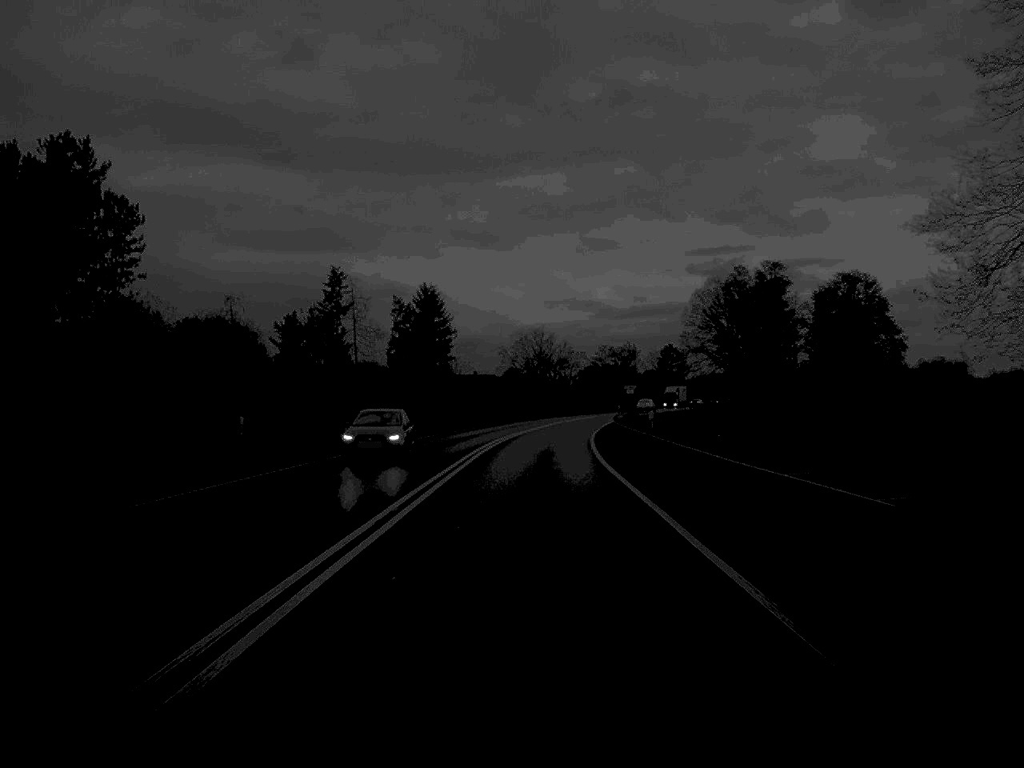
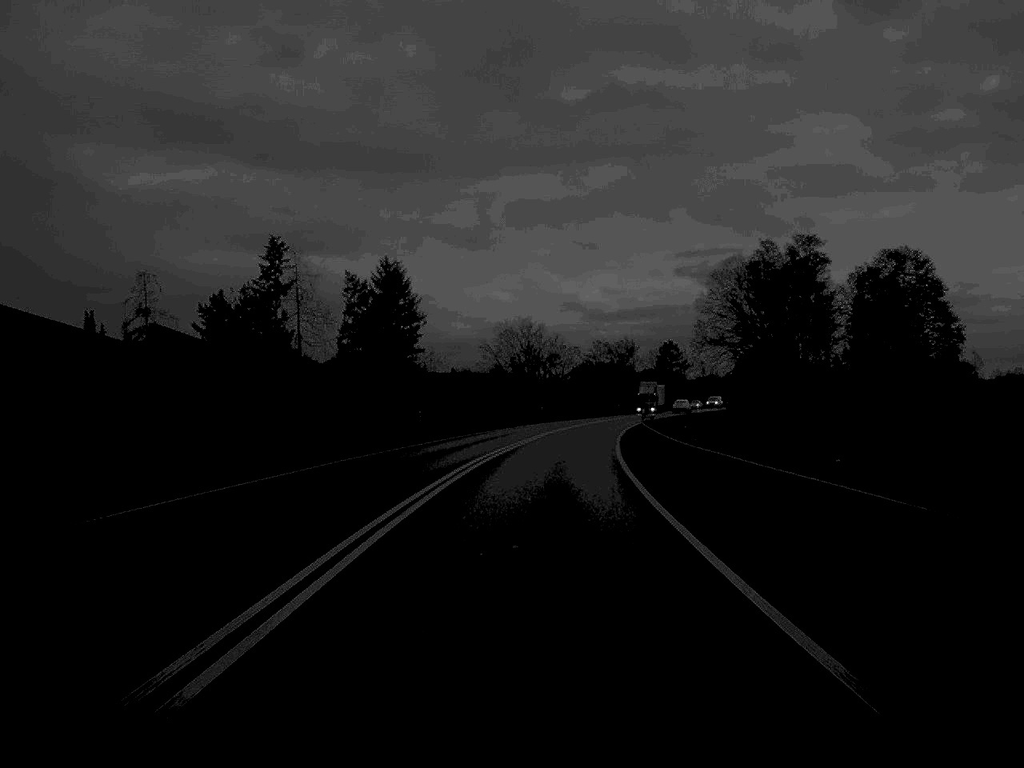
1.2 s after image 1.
(+0.1, +25.0) m; +1°
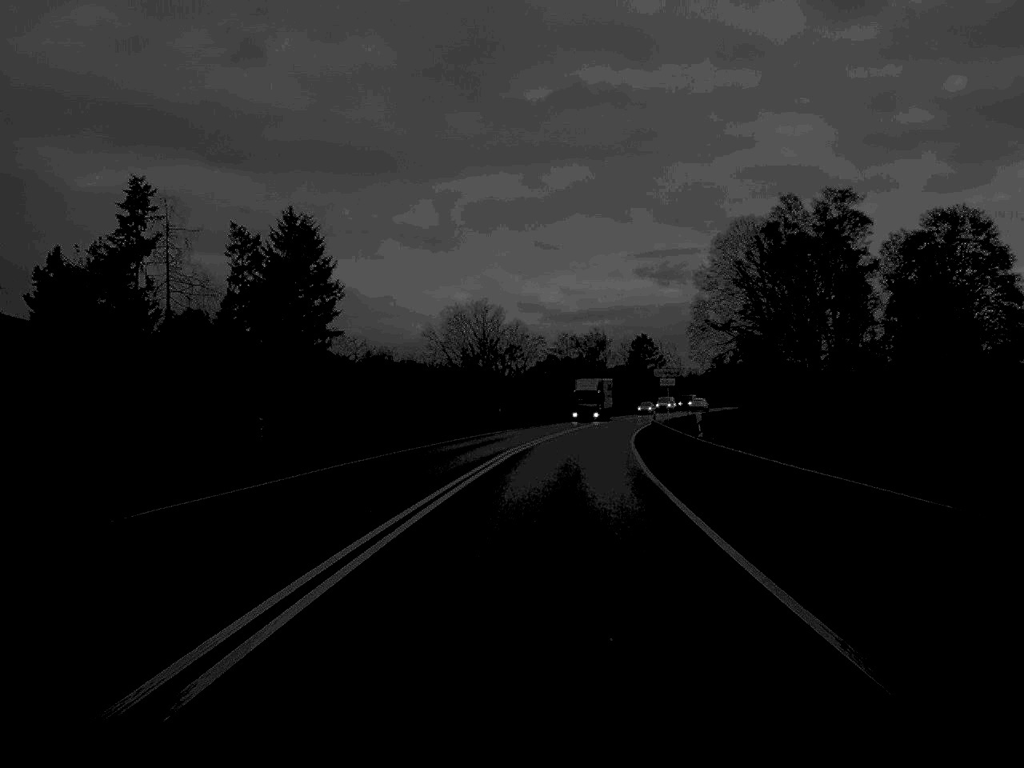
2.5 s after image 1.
(+0.4, +27.9) m; +2°
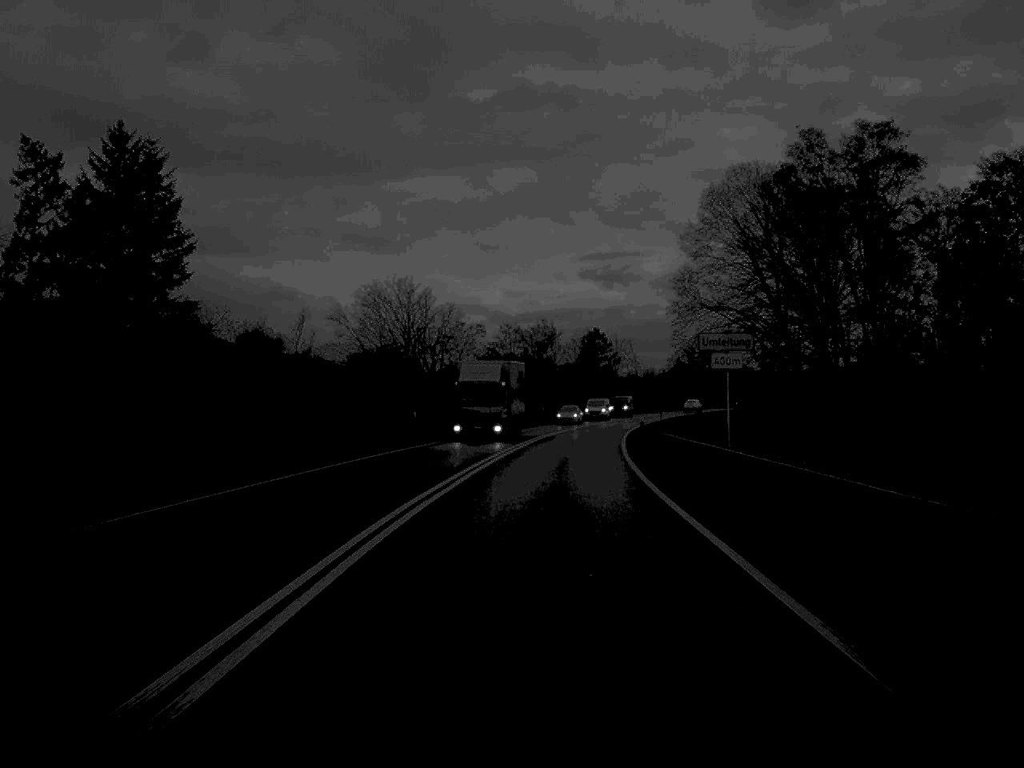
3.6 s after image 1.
(+0.6, +24.9) m; +3°
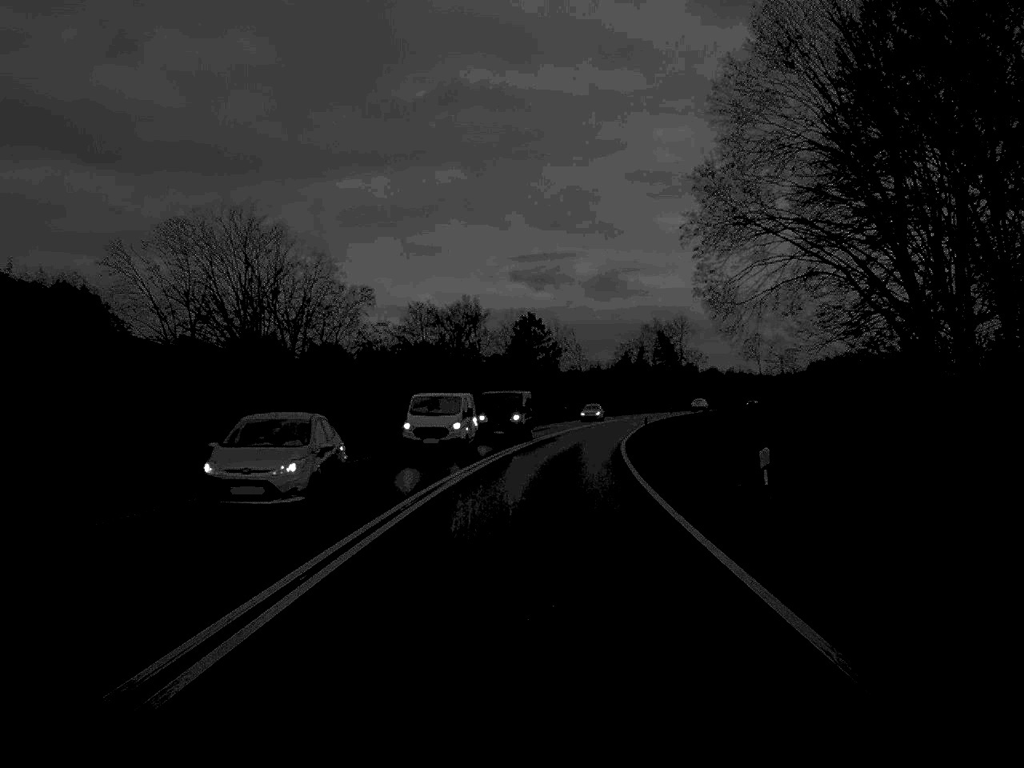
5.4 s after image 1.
(+1.1, +38.6) m; +3°
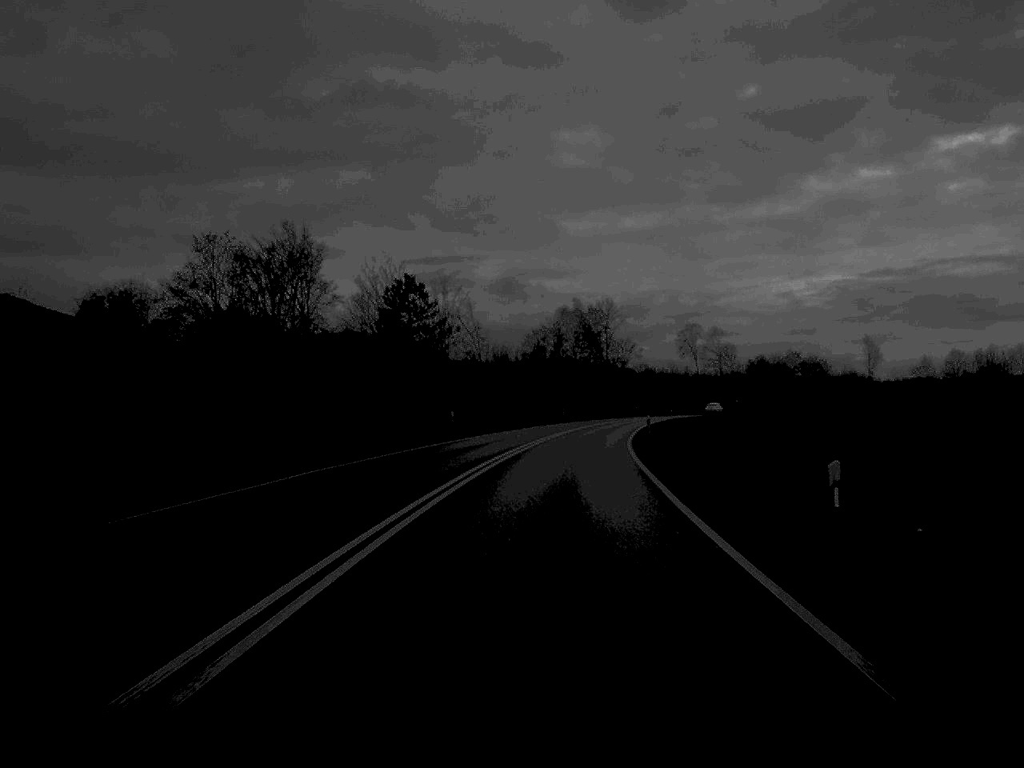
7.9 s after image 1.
(+2.1, +52.8) m; +5°
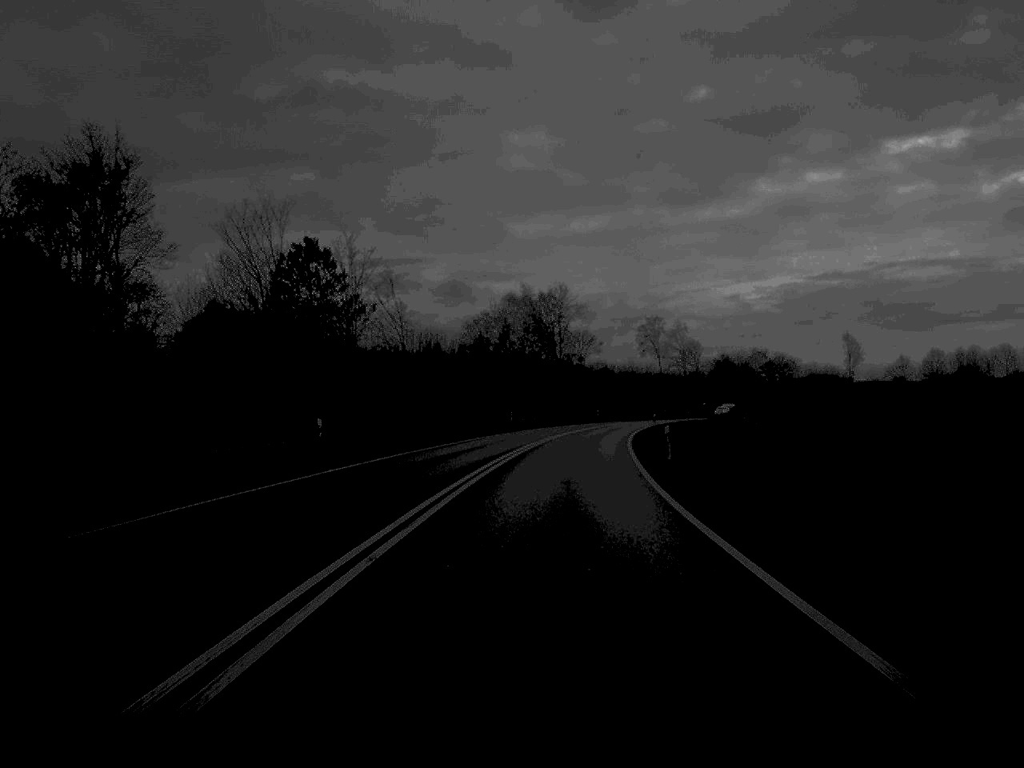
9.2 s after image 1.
(+0.6, +27.3) m; +2°
